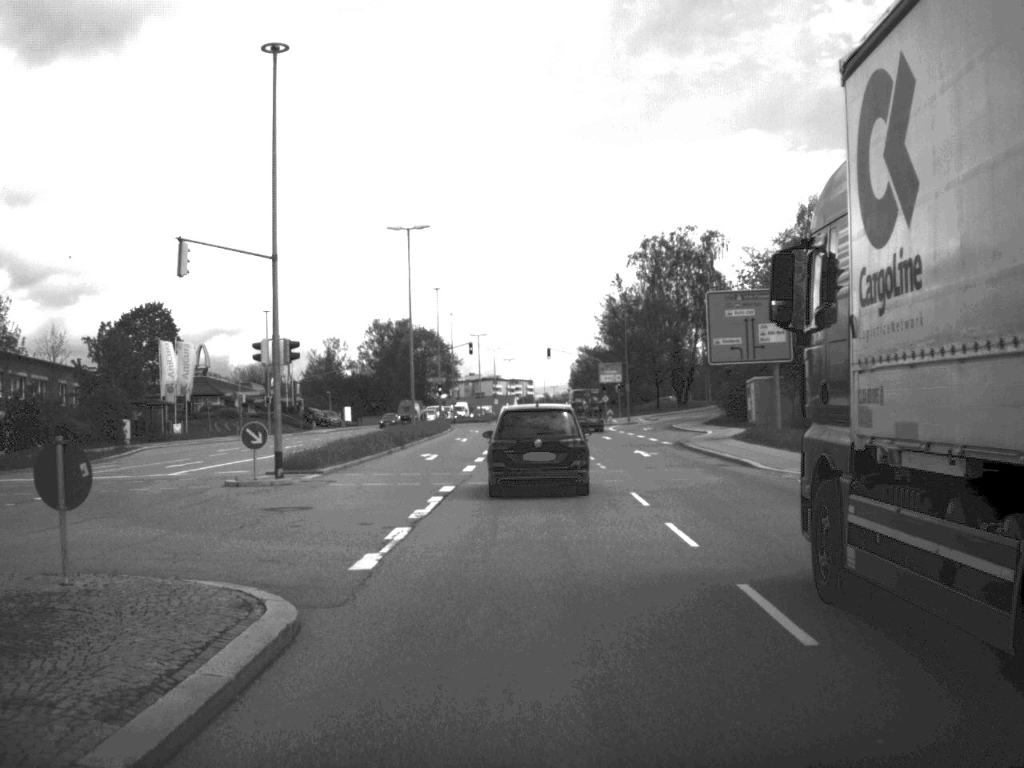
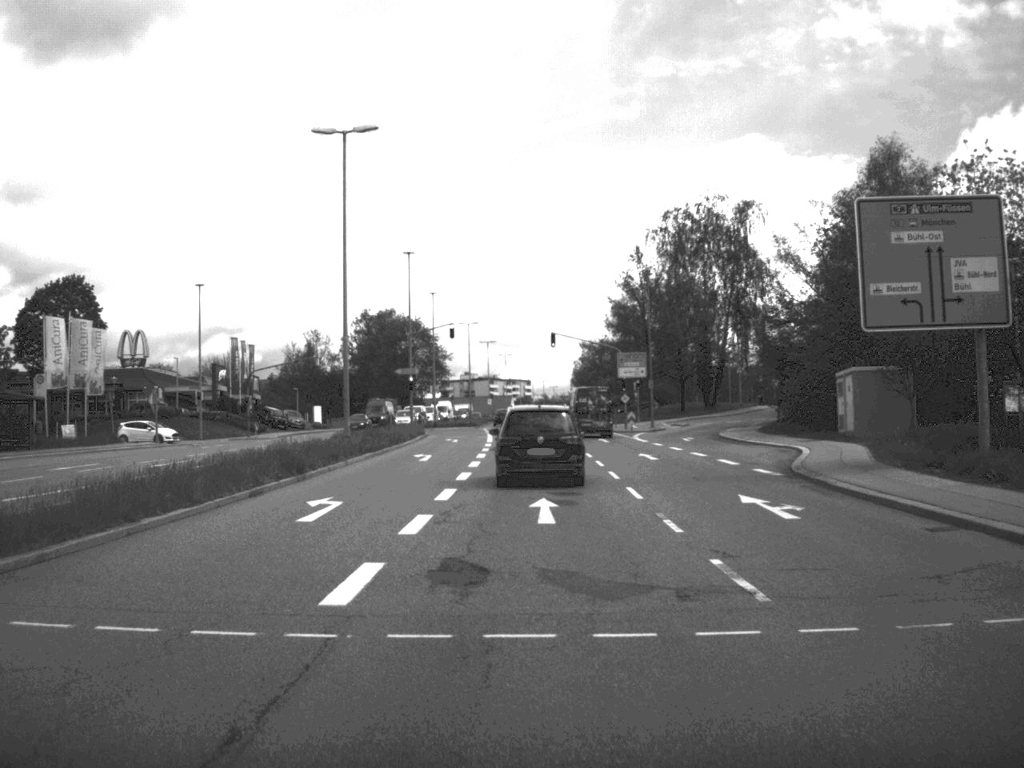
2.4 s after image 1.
(0.0, +21.9) m; 0°
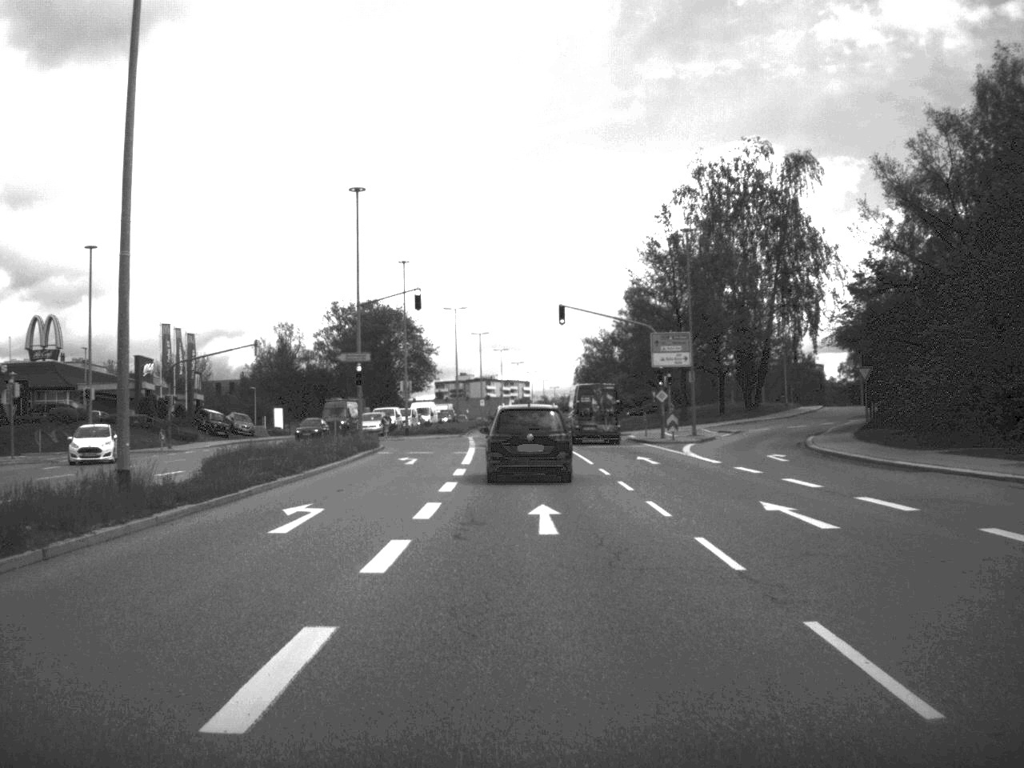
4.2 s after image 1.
(0.0, +21.8) m; 0°
